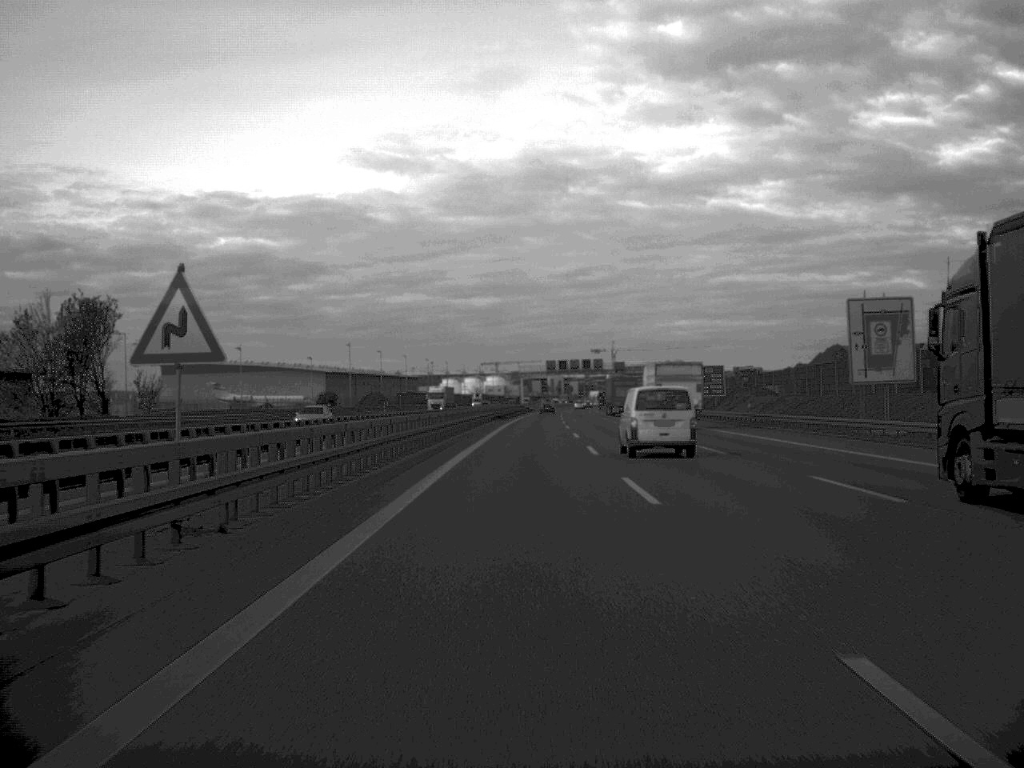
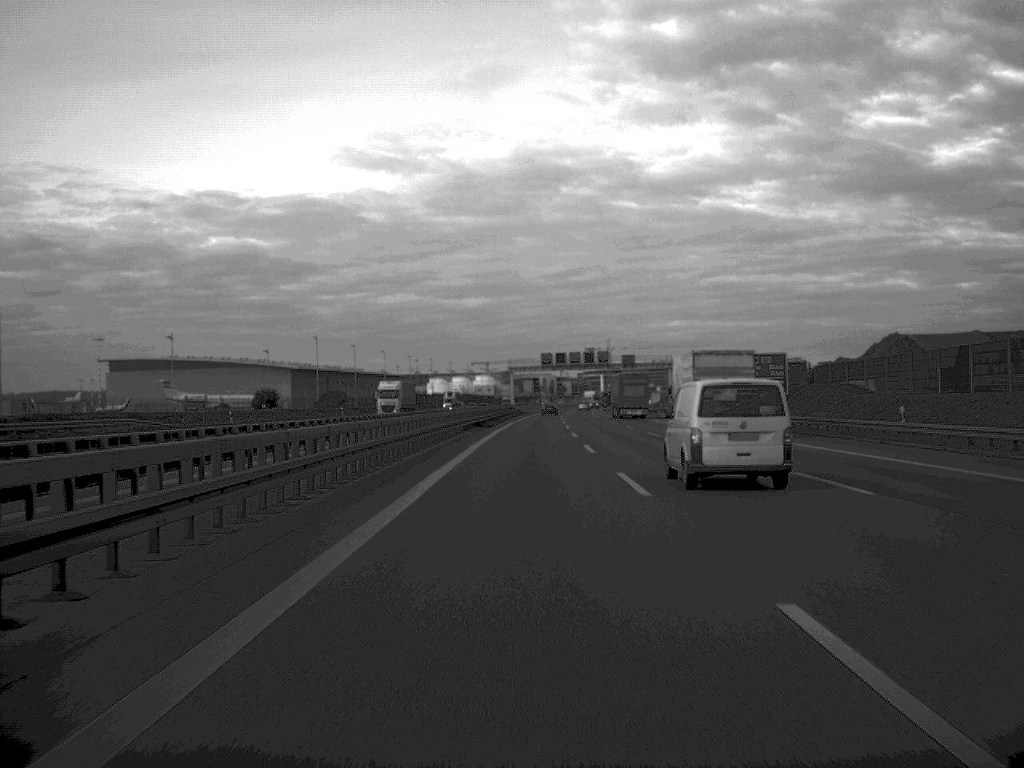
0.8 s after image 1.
(+0.1, +34.7) m; 0°
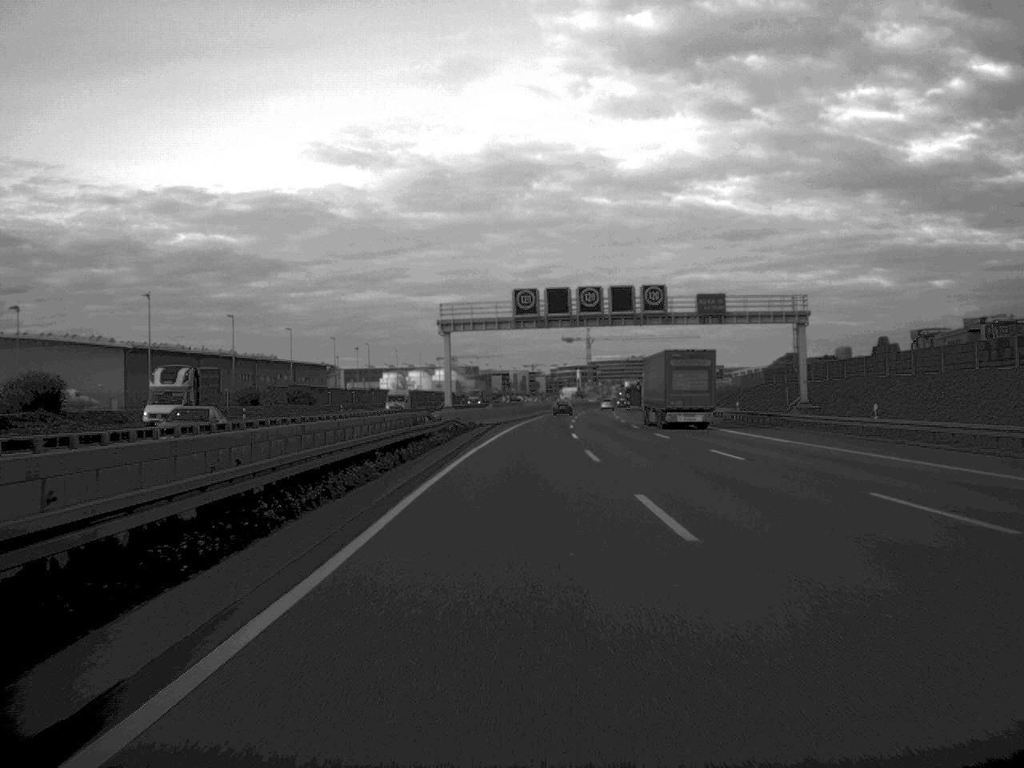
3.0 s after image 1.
(+1.1, +96.9) m; +1°
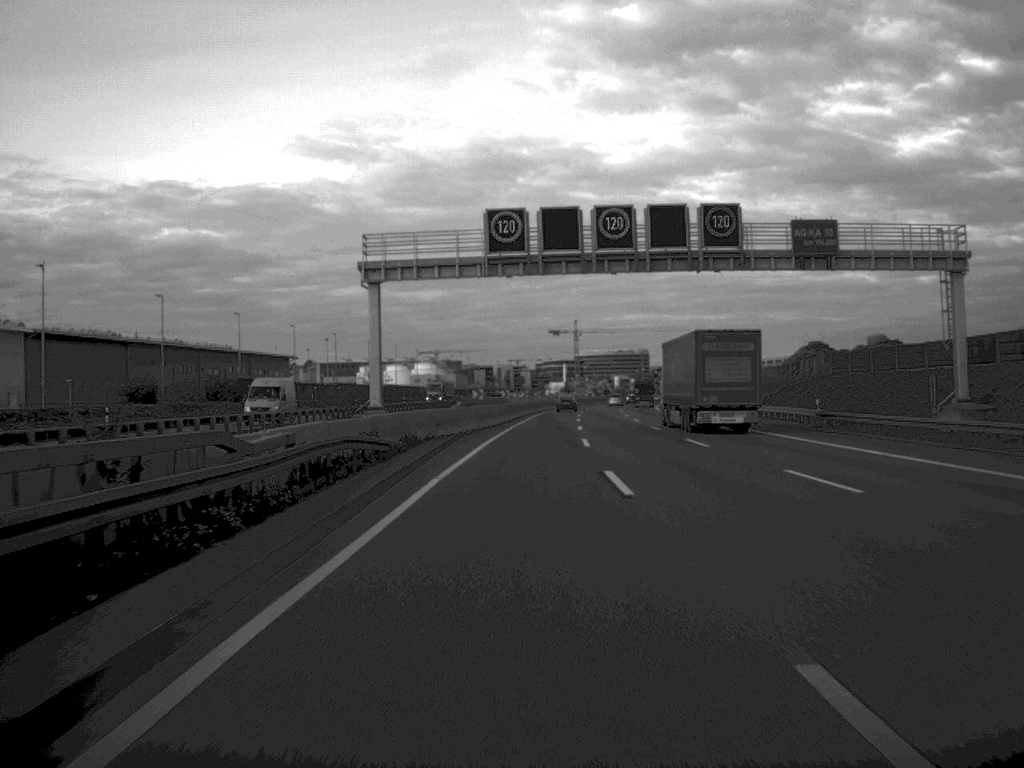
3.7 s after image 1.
(+0.2, +29.9) m; +1°
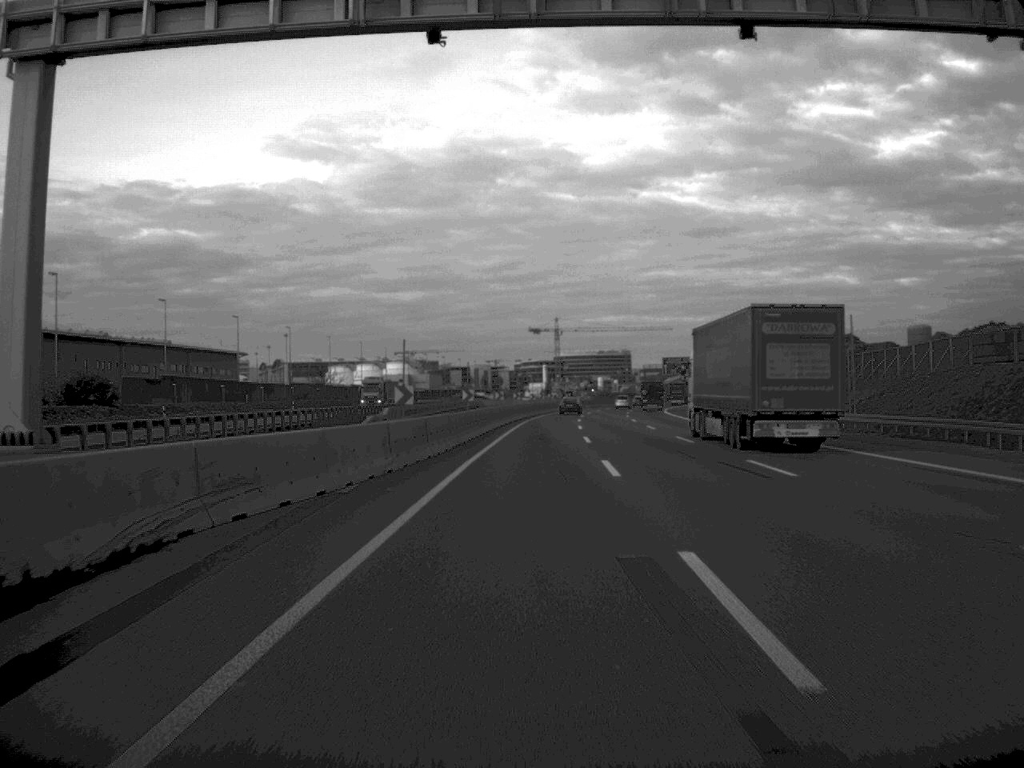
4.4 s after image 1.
(+0.3, +32.1) m; +1°
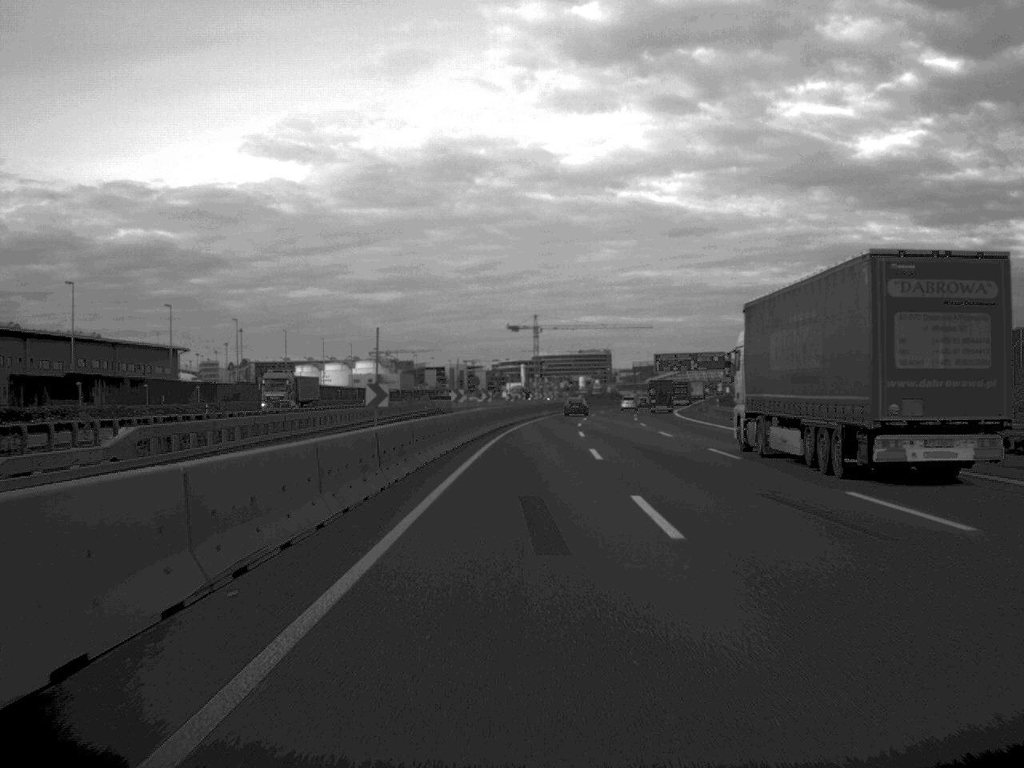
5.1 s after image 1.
(+0.2, +28.7) m; +1°
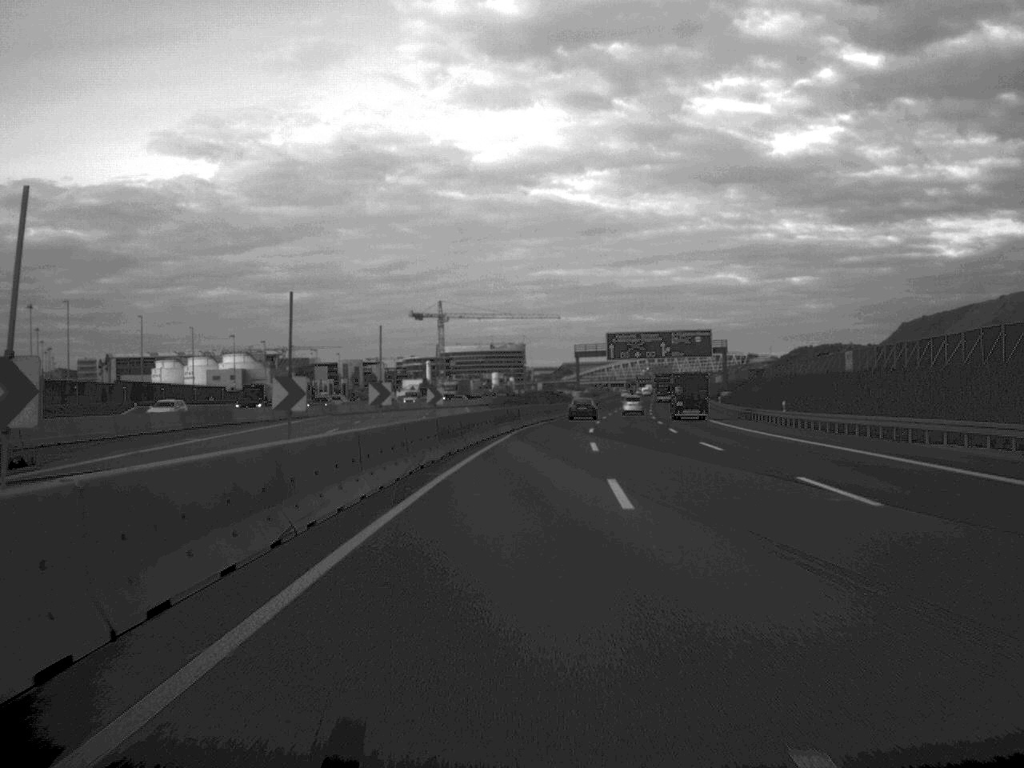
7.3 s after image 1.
(+2.8, +85.2) m; +4°
